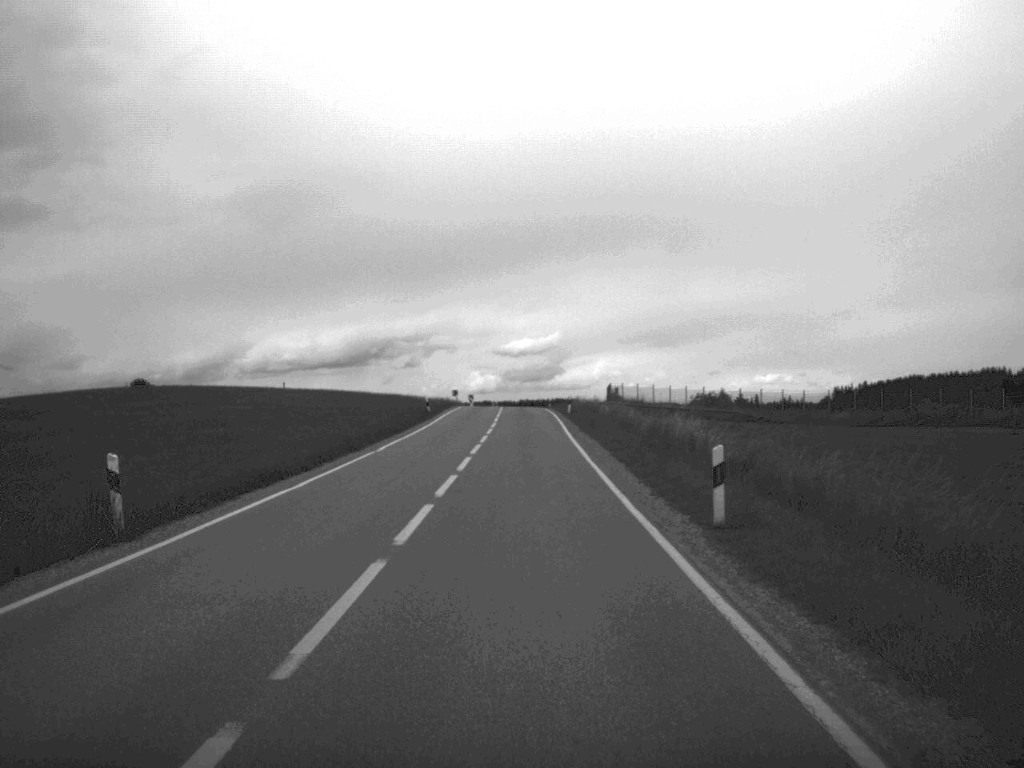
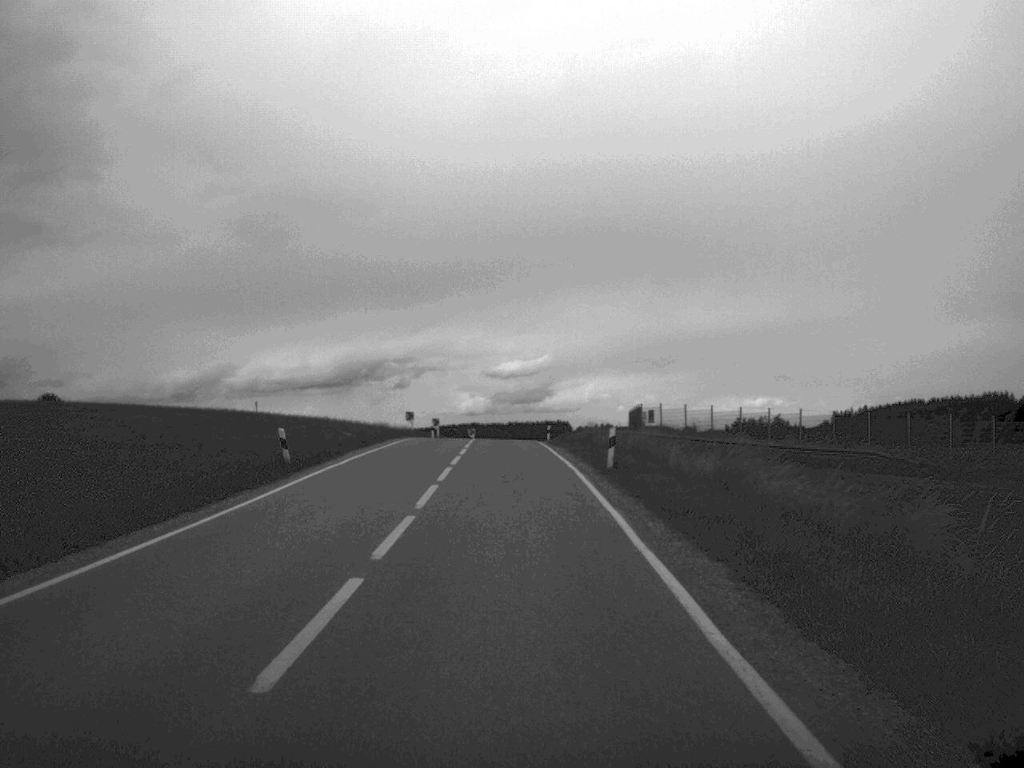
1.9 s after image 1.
(+0.1, +36.3) m; 0°
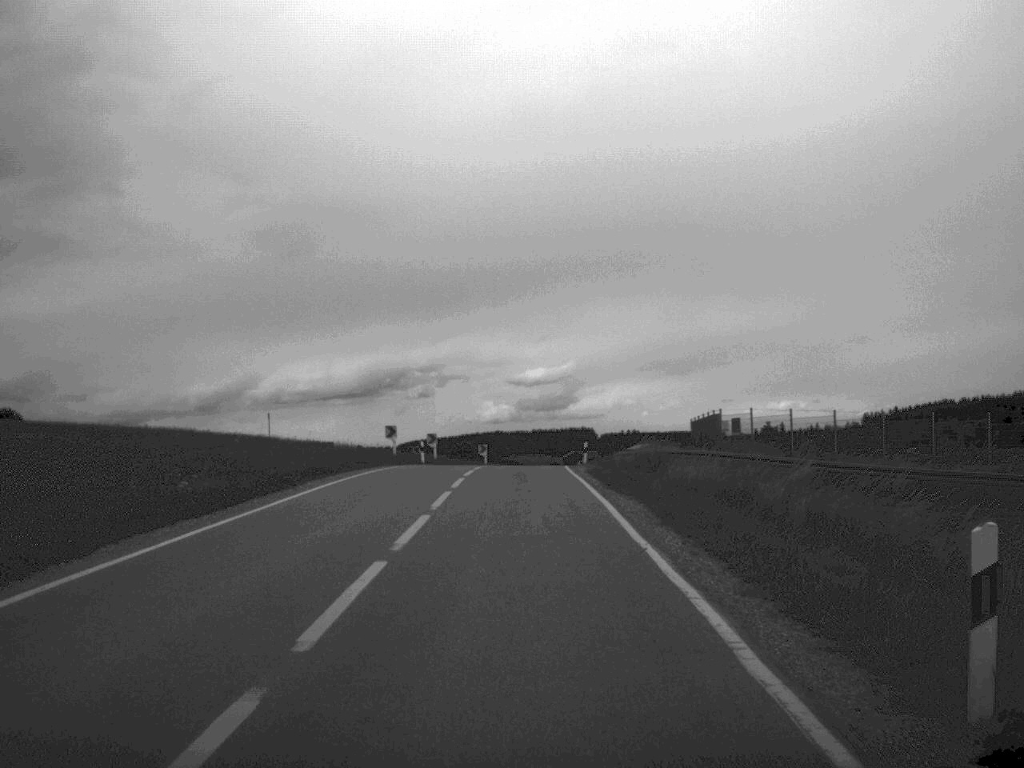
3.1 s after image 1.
(-0.1, +22.1) m; -1°
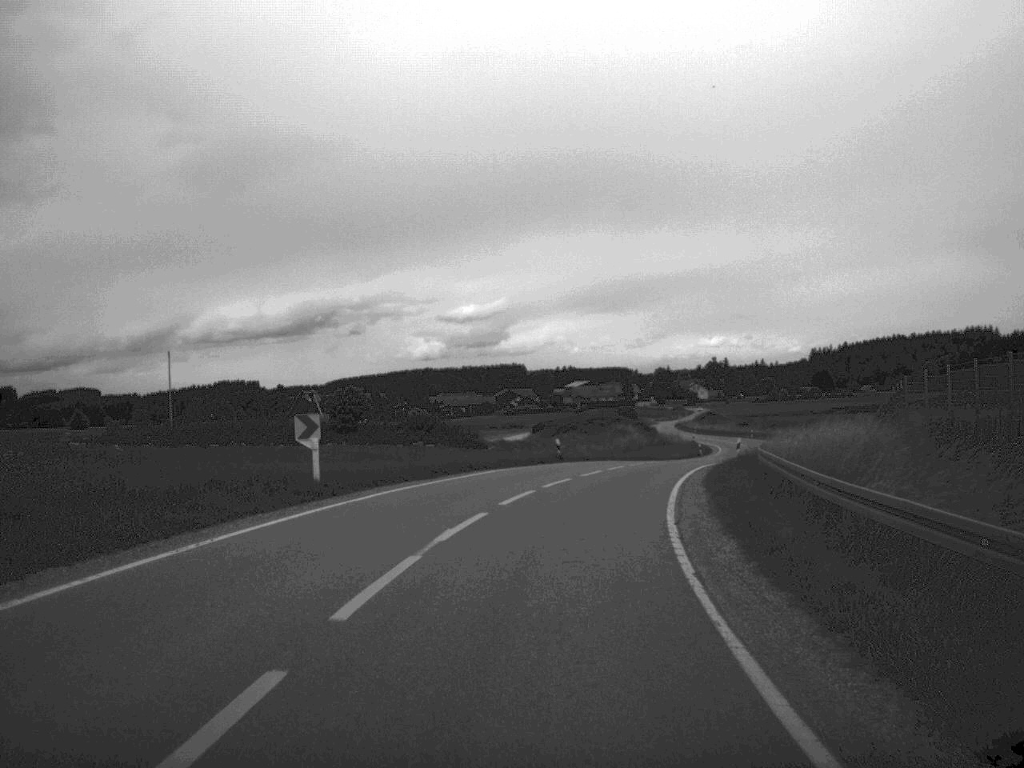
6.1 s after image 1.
(+0.3, +52.8) m; +3°
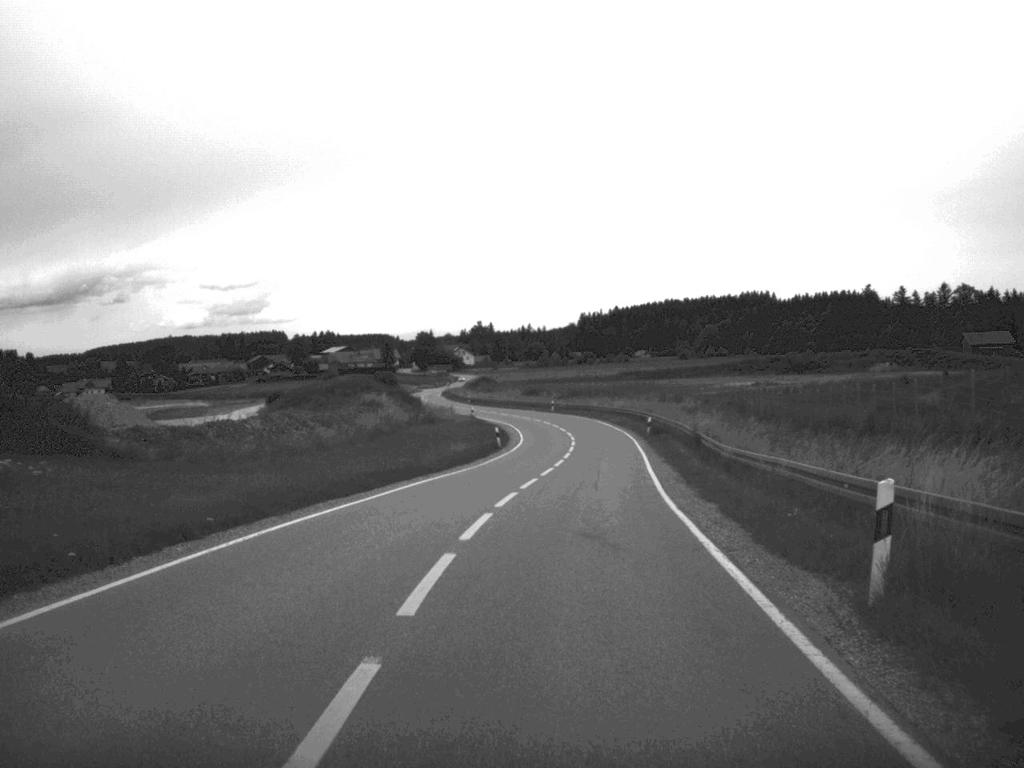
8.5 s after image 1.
(+3.7, +40.8) m; +10°
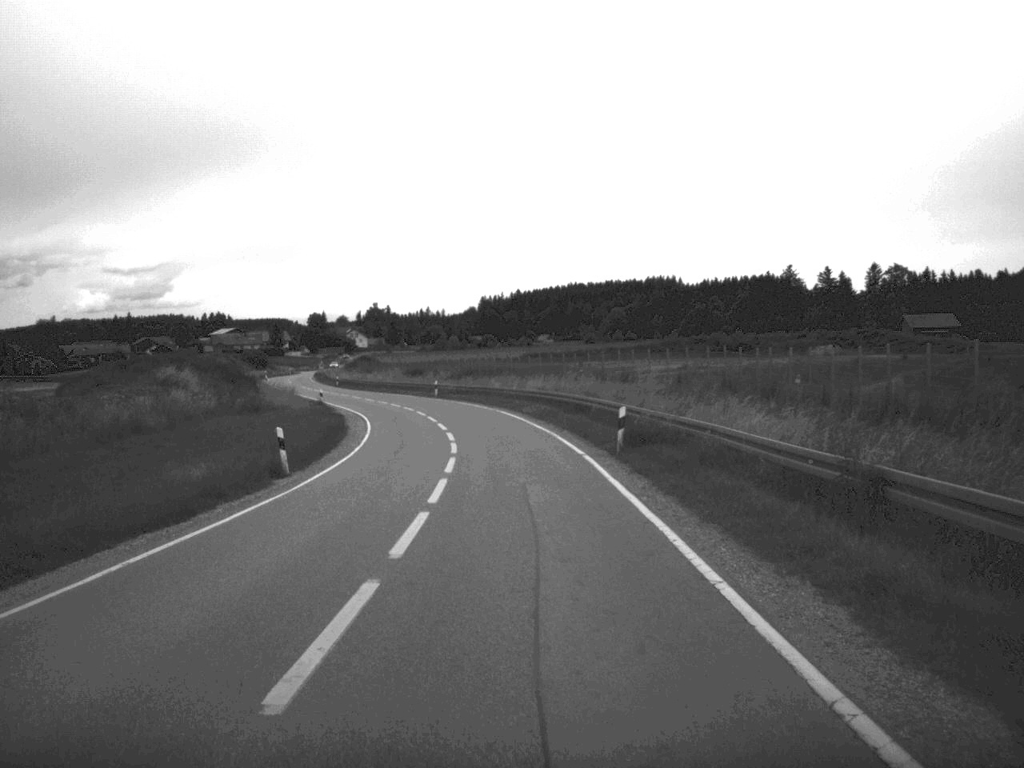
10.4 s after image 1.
(+1.5, +32.6) m; +4°
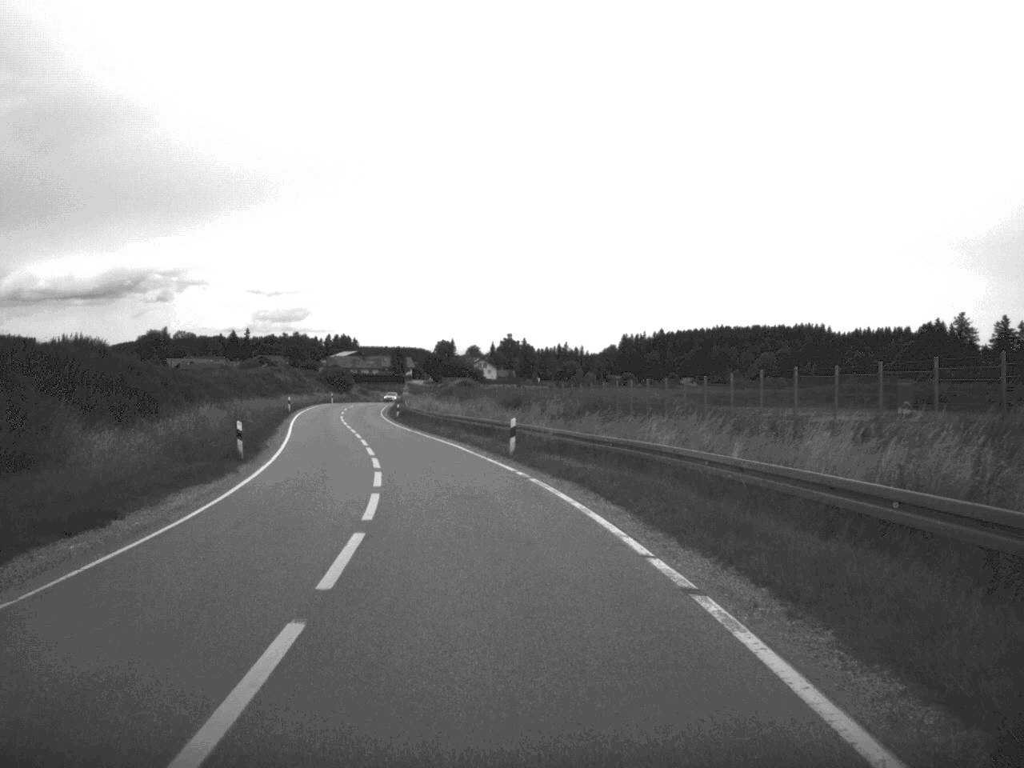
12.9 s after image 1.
(-1.4, +43.6) m; -6°
